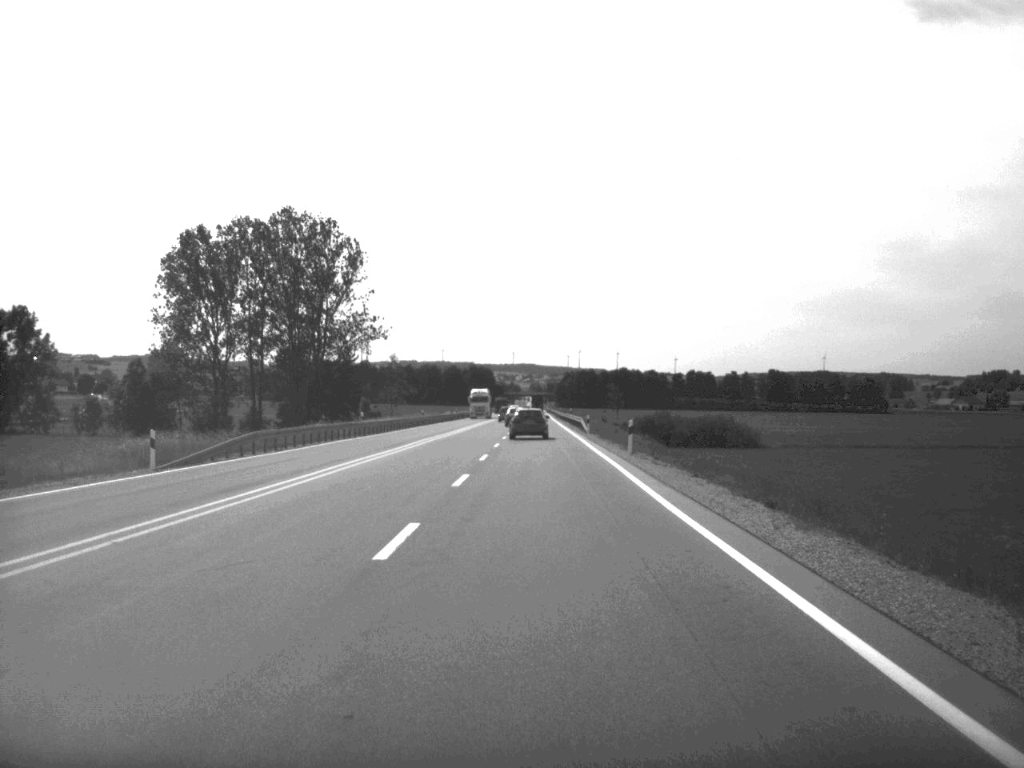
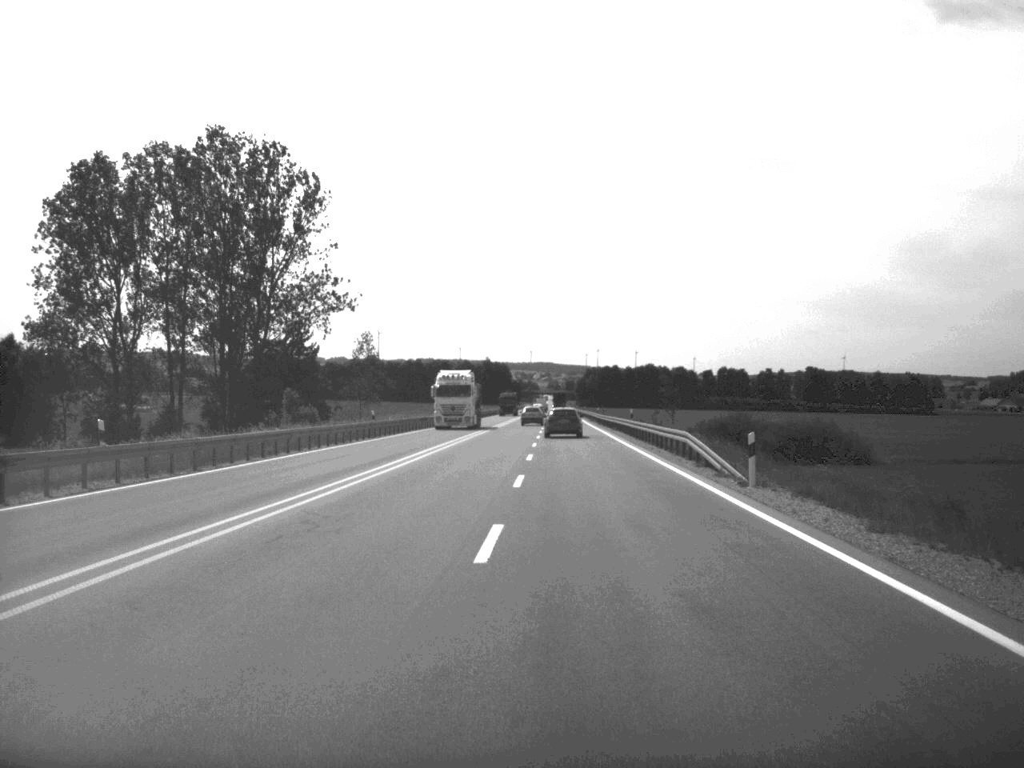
(-0.4, +48.2) m; -1°
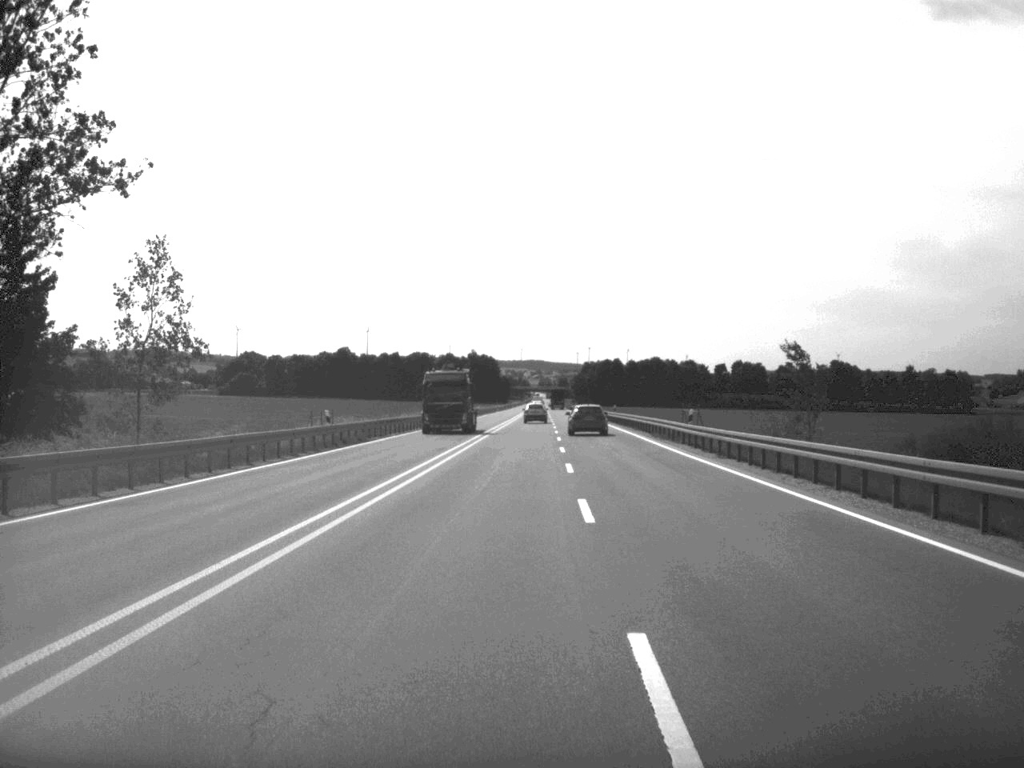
(+0.2, +67.6) m; 0°
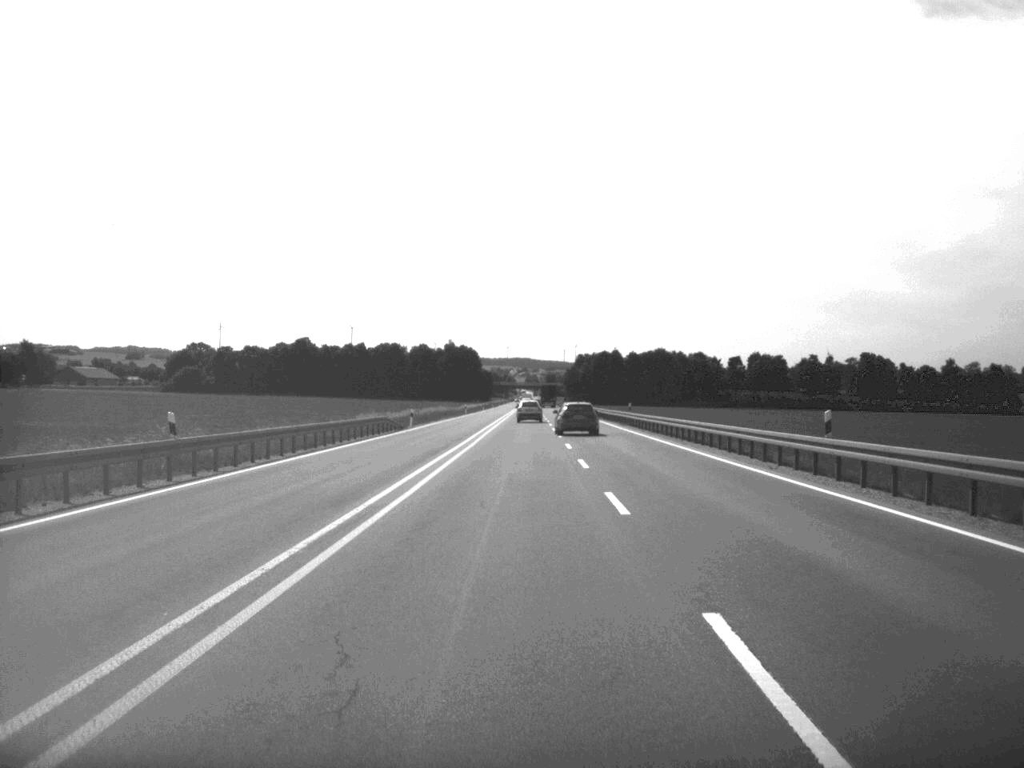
(+0.5, +71.3) m; +1°
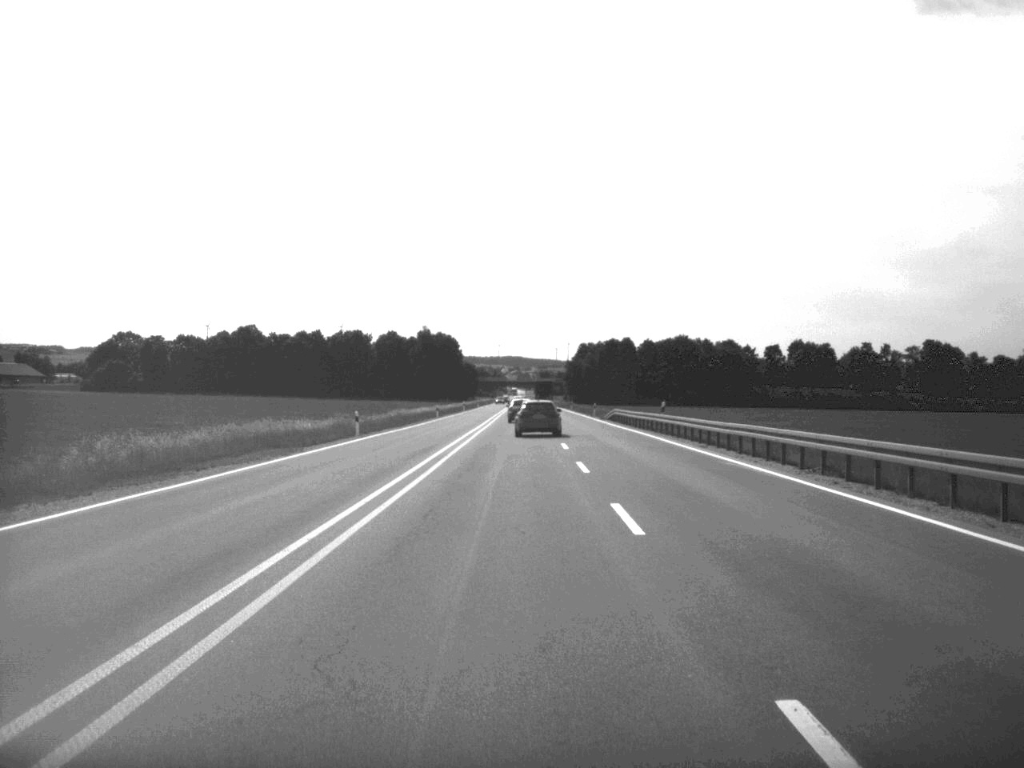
(+0.3, +86.1) m; 0°
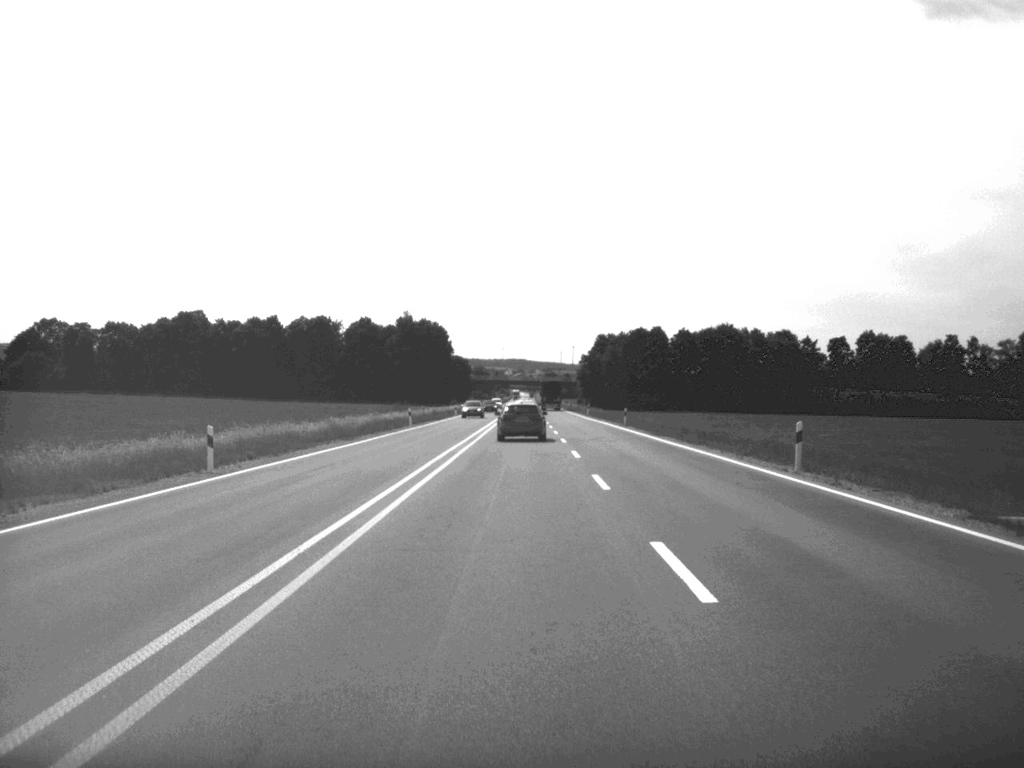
(-0.2, +82.9) m; 0°
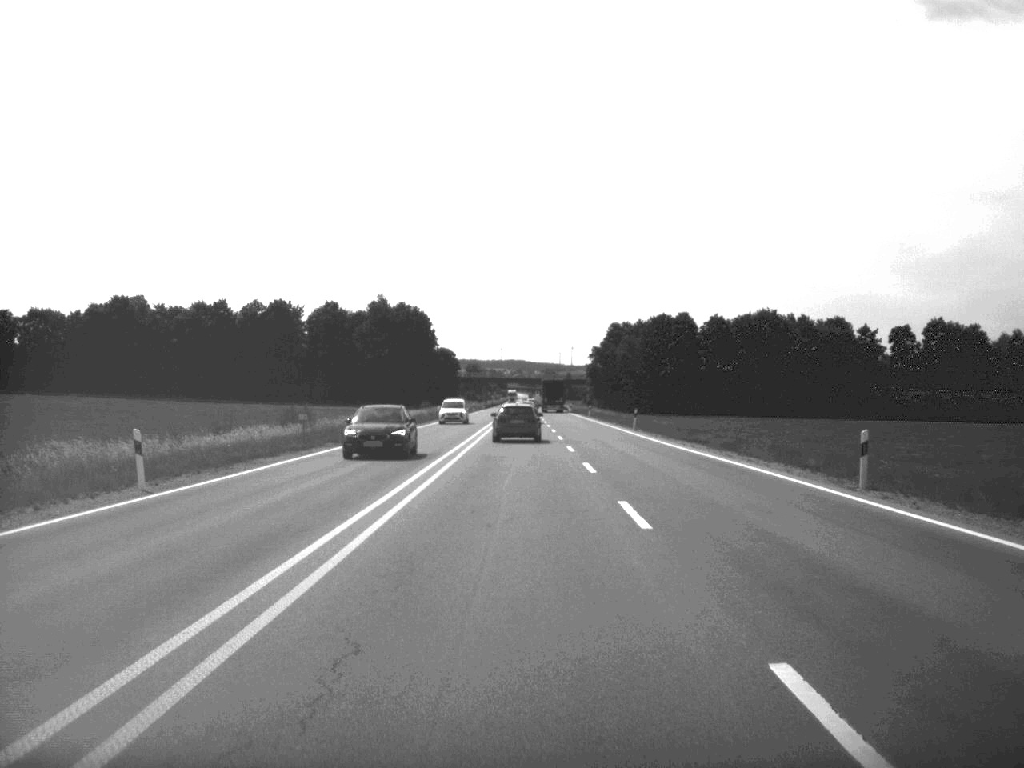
(0.0, +46.8) m; 0°
